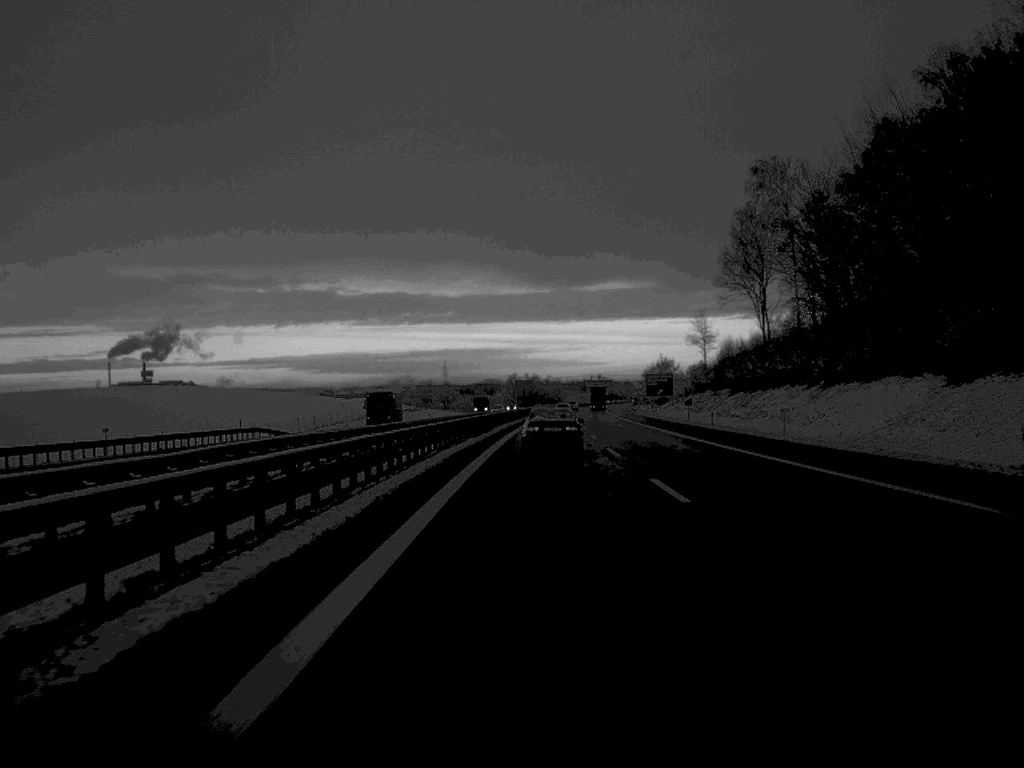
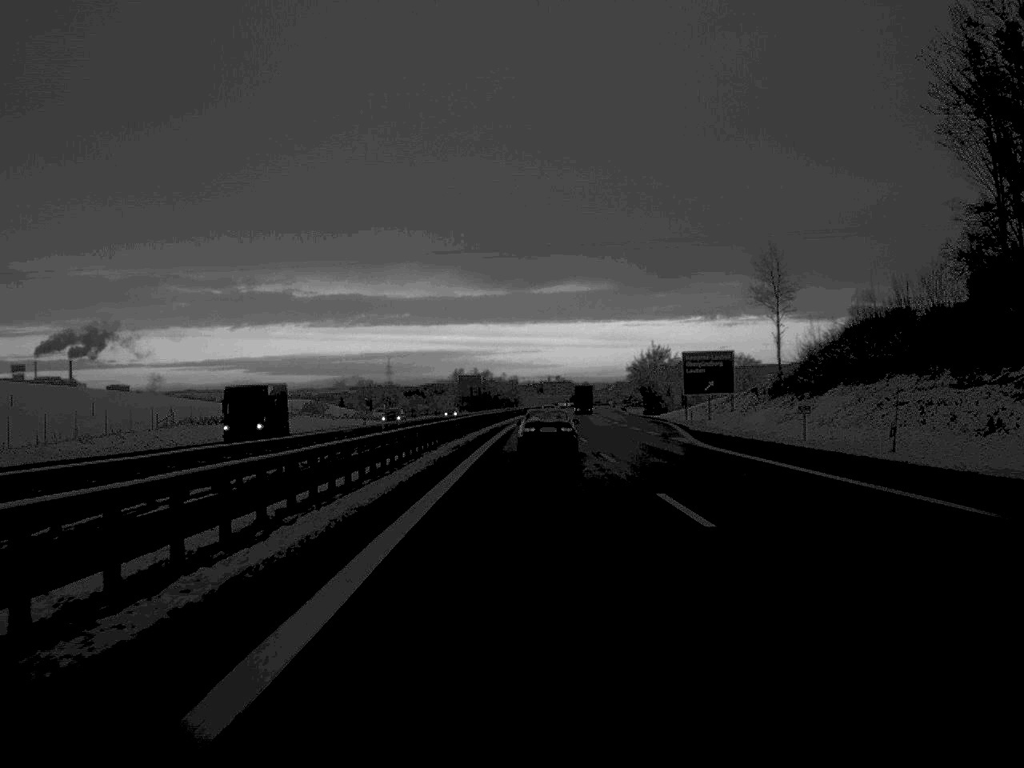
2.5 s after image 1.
(+1.6, +92.9) m; +2°
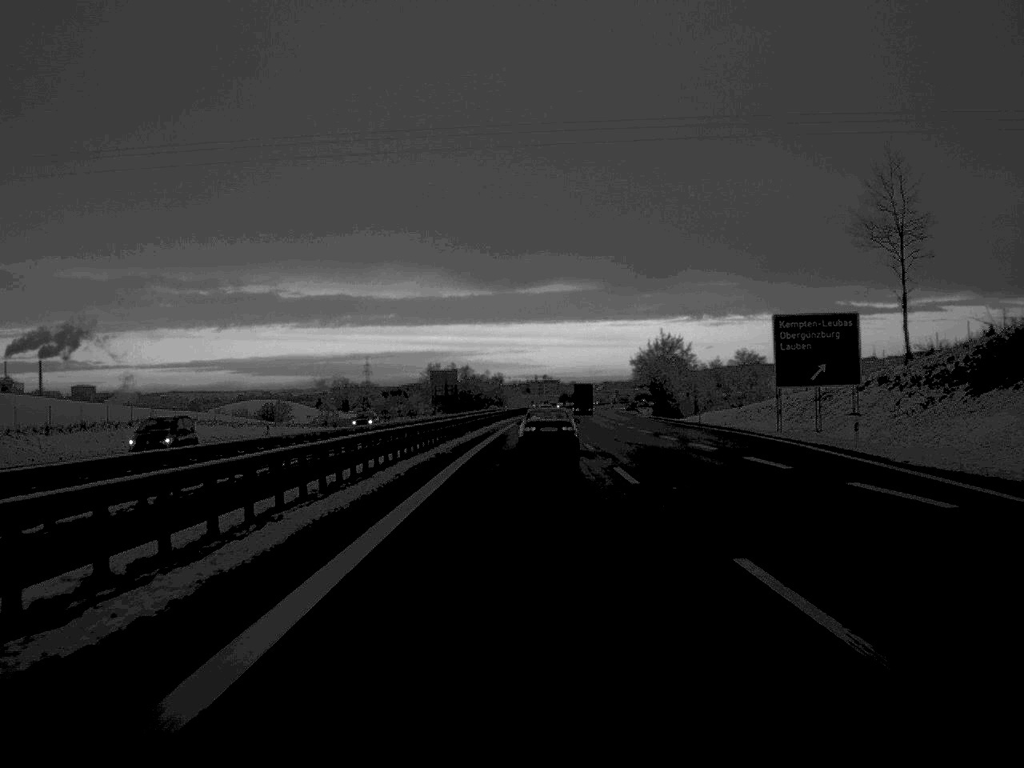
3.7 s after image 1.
(+0.3, +45.4) m; +1°
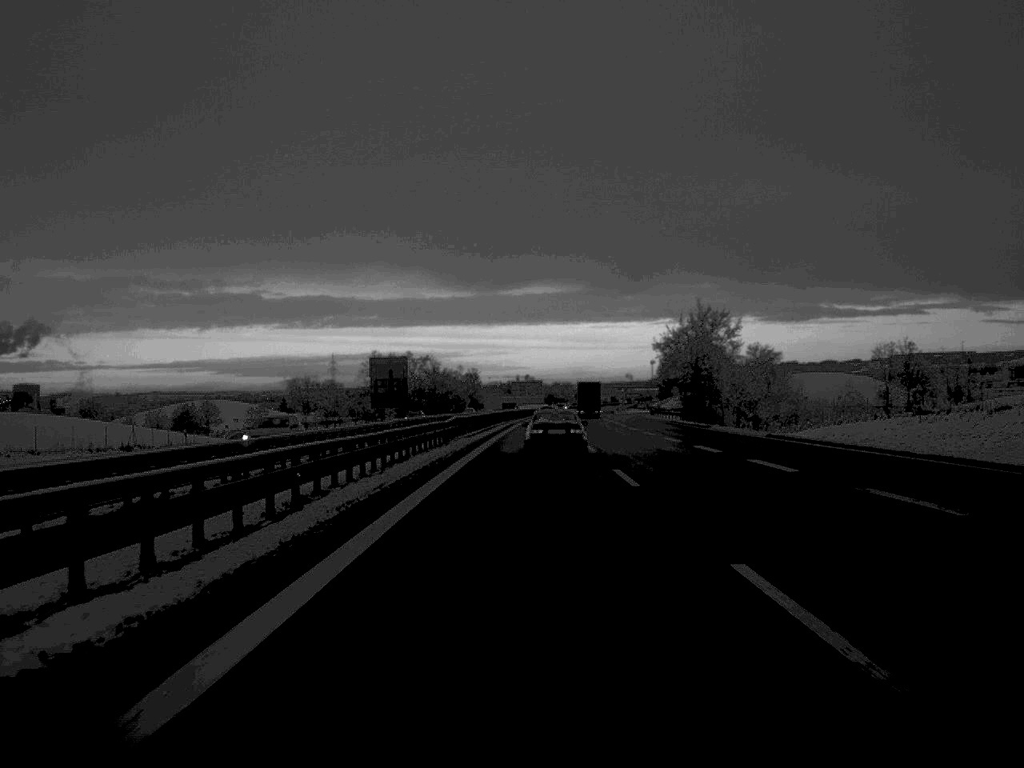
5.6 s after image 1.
(+0.5, +72.2) m; +1°
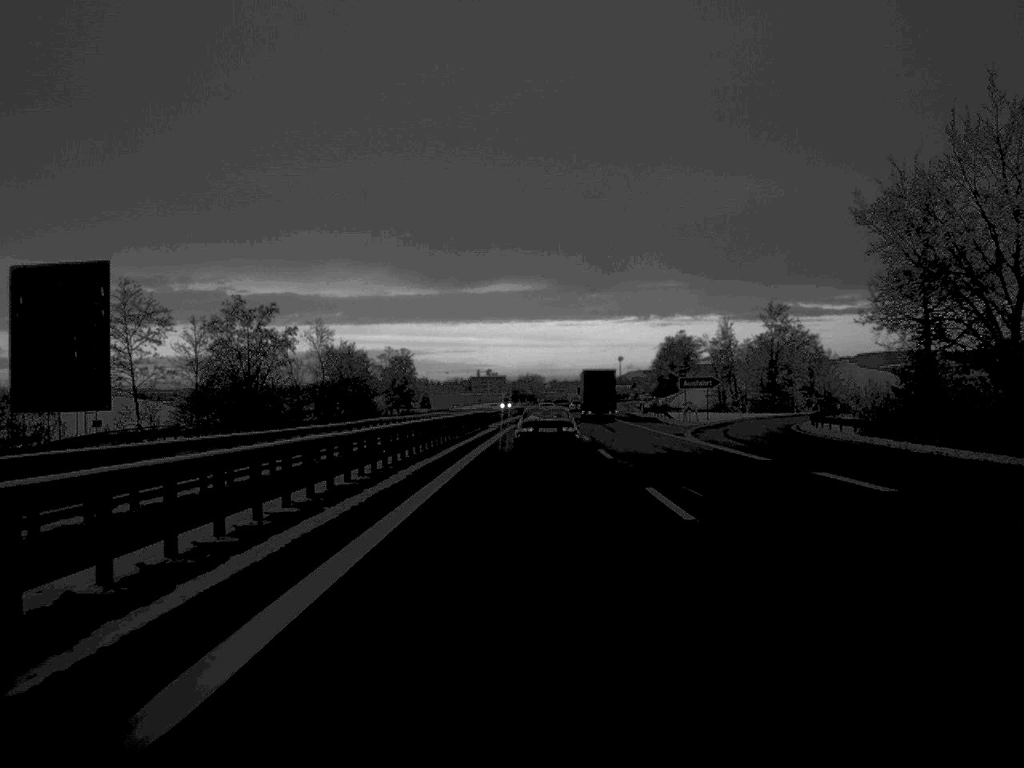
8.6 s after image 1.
(+1.7, +115.4) m; +2°
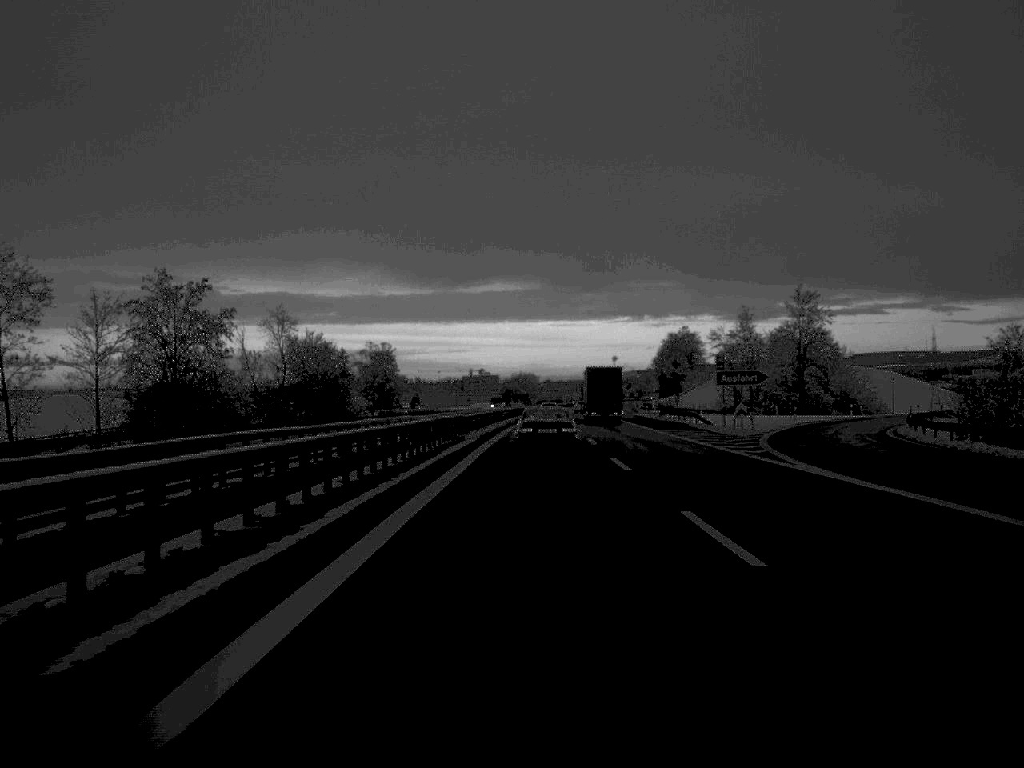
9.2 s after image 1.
(+0.1, +22.7) m; 0°
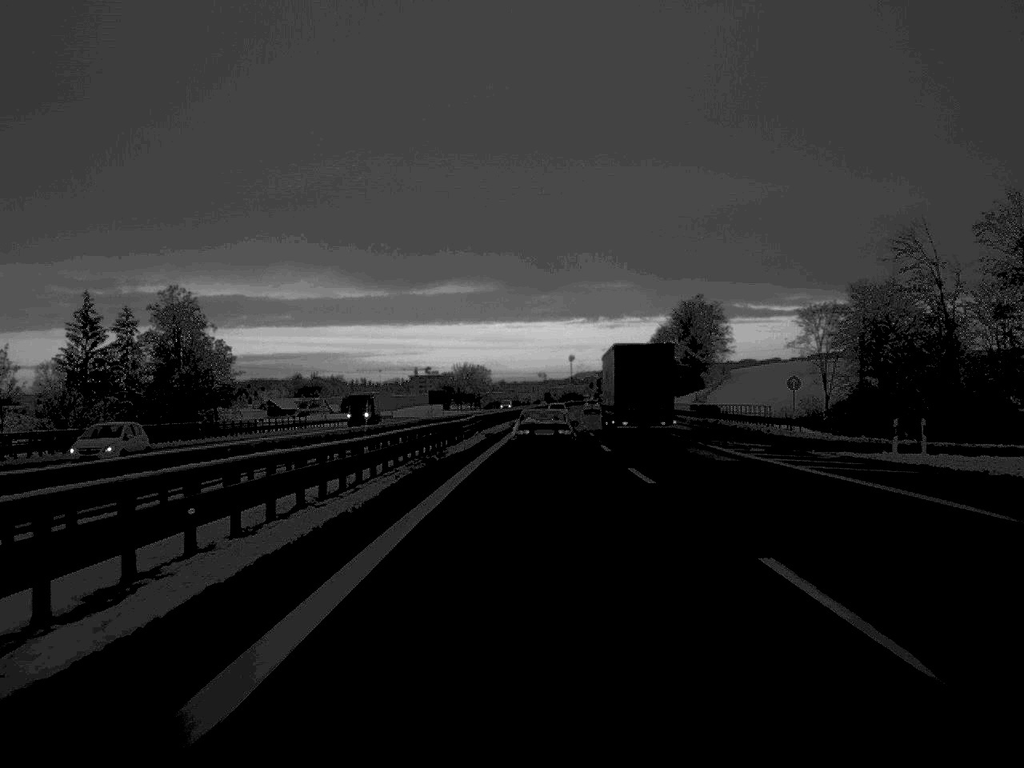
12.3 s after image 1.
(+1.9, +112.1) m; +2°
